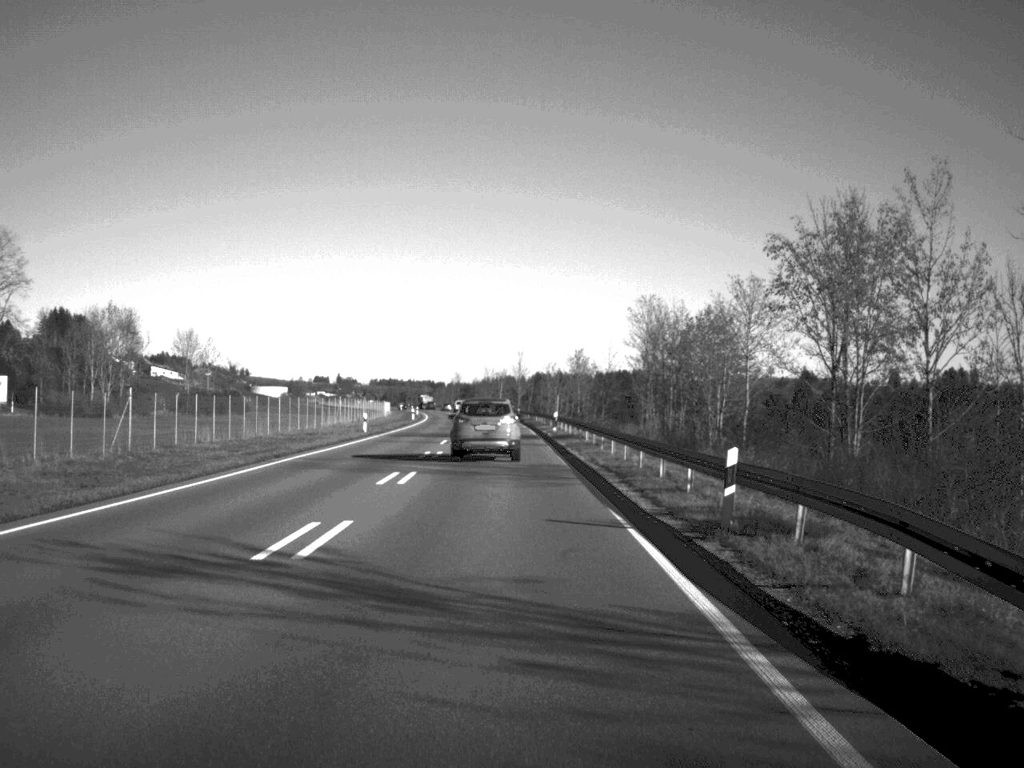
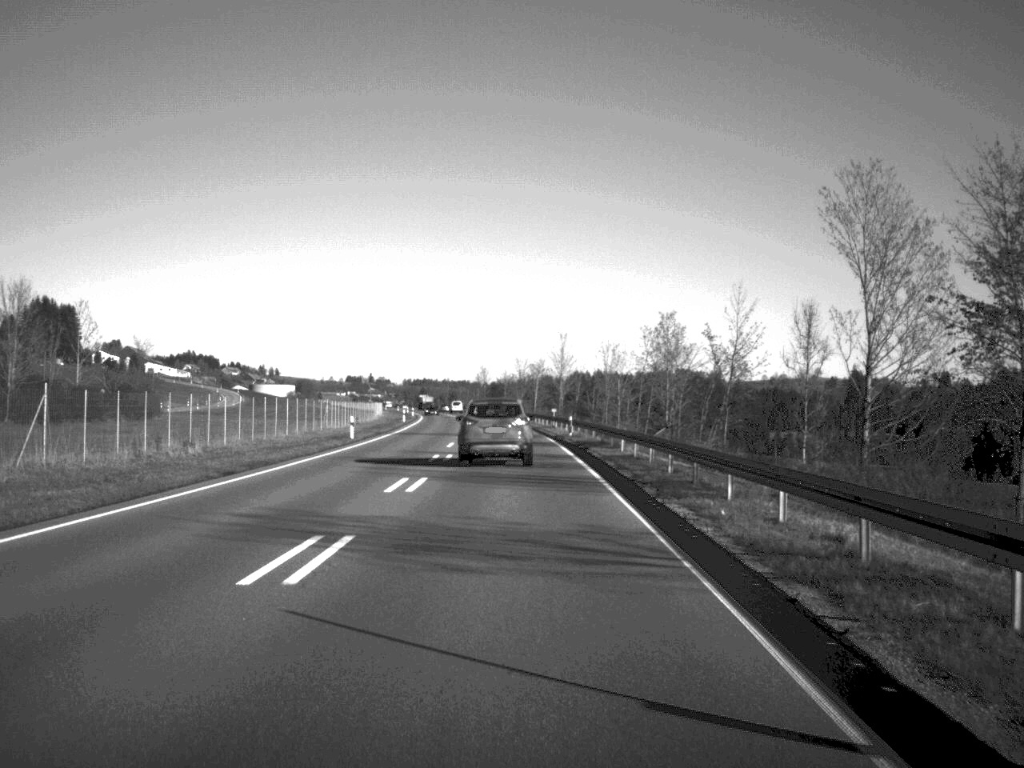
(-1.0, +61.6) m; -2°
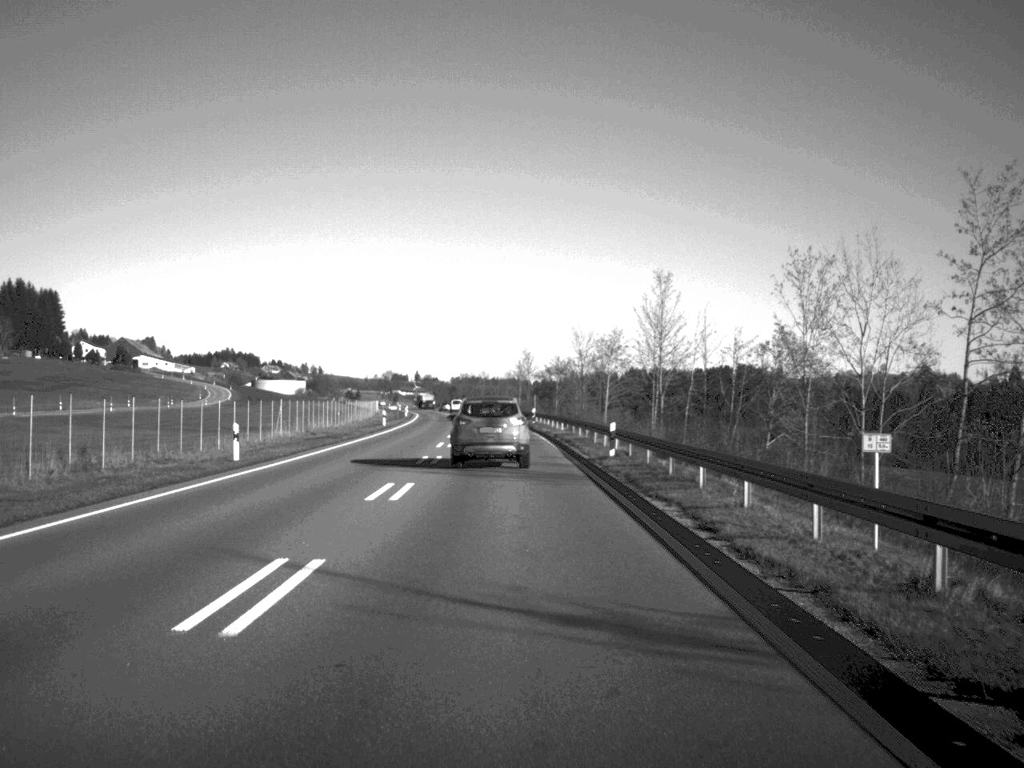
(-1.3, +74.1) m; -2°
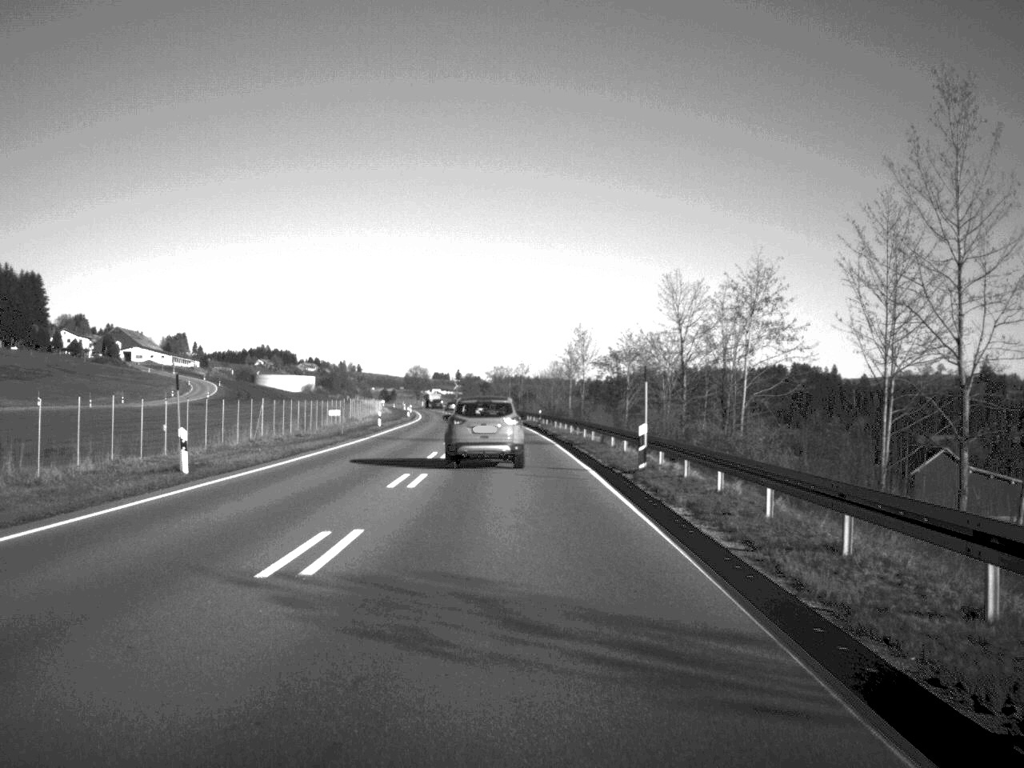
(-1.0, +56.6) m; -2°
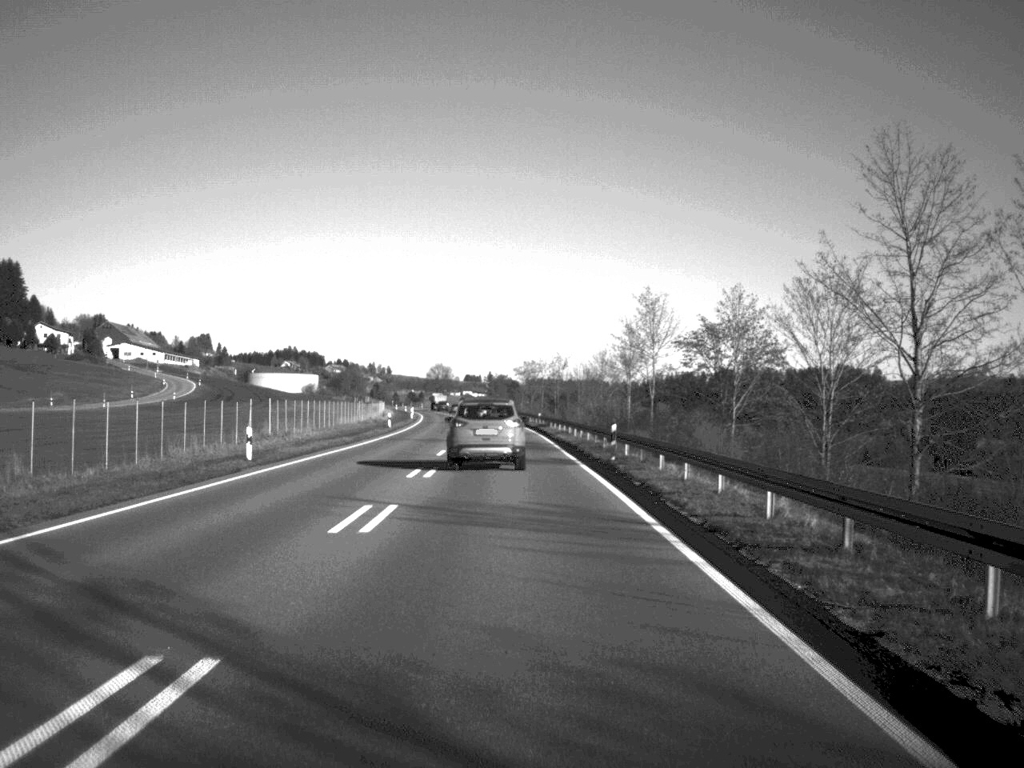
(-0.6, +43.7) m; -1°
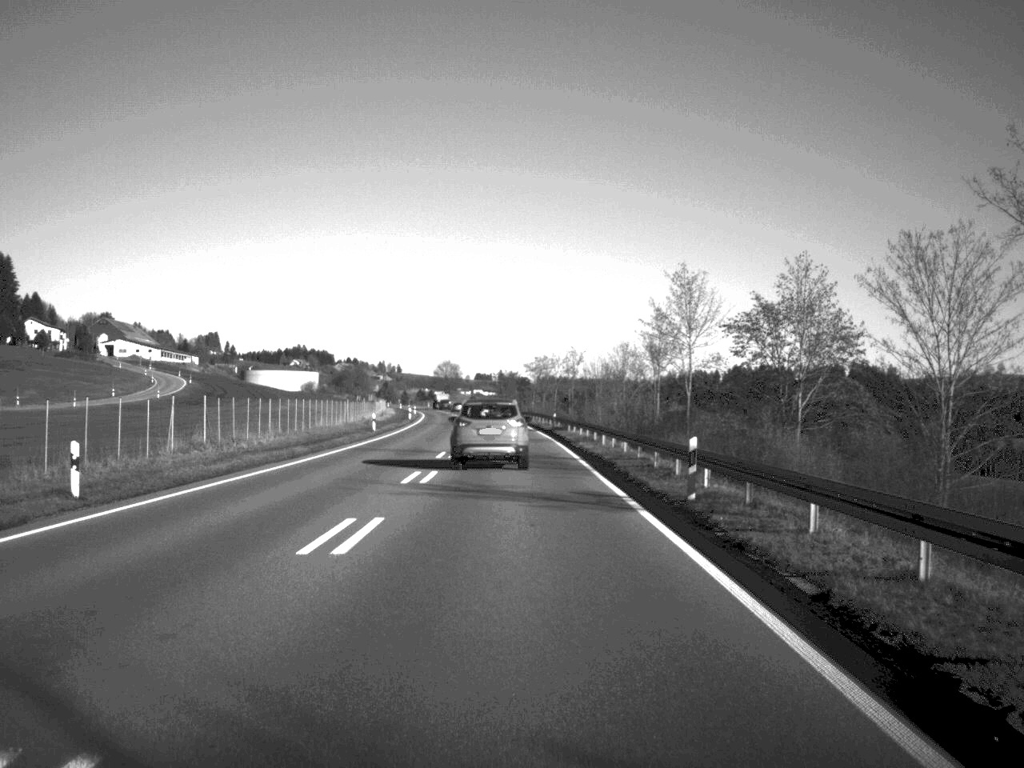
(-0.1, +14.3) m; 0°
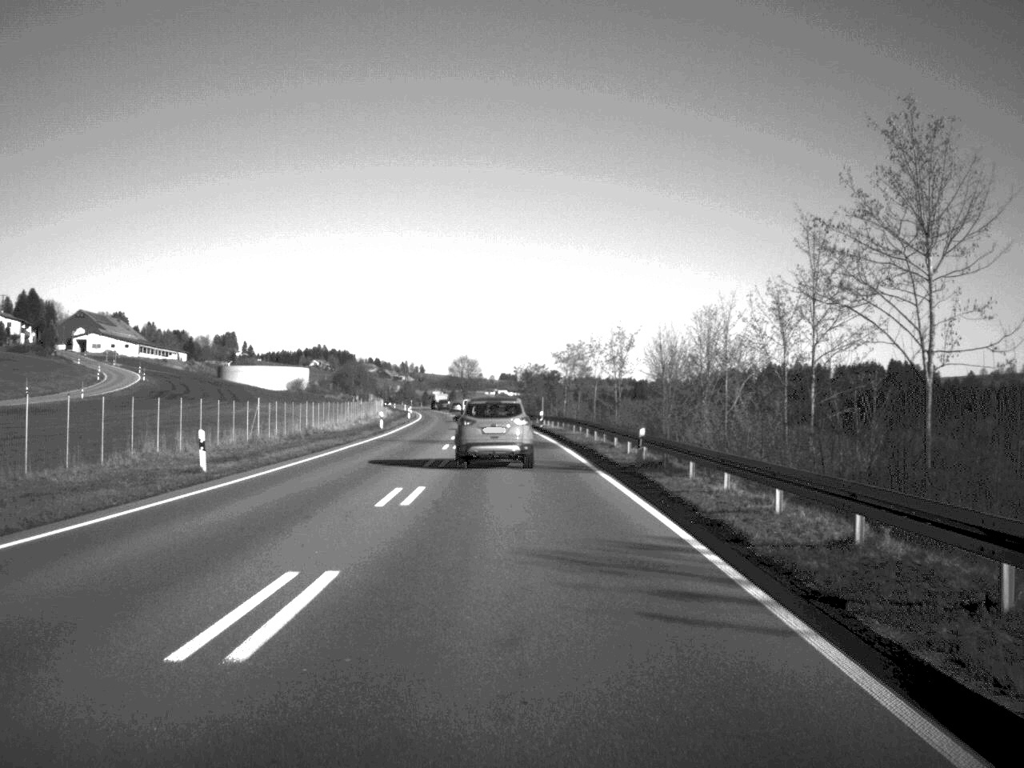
(-0.4, +41.4) m; -1°
